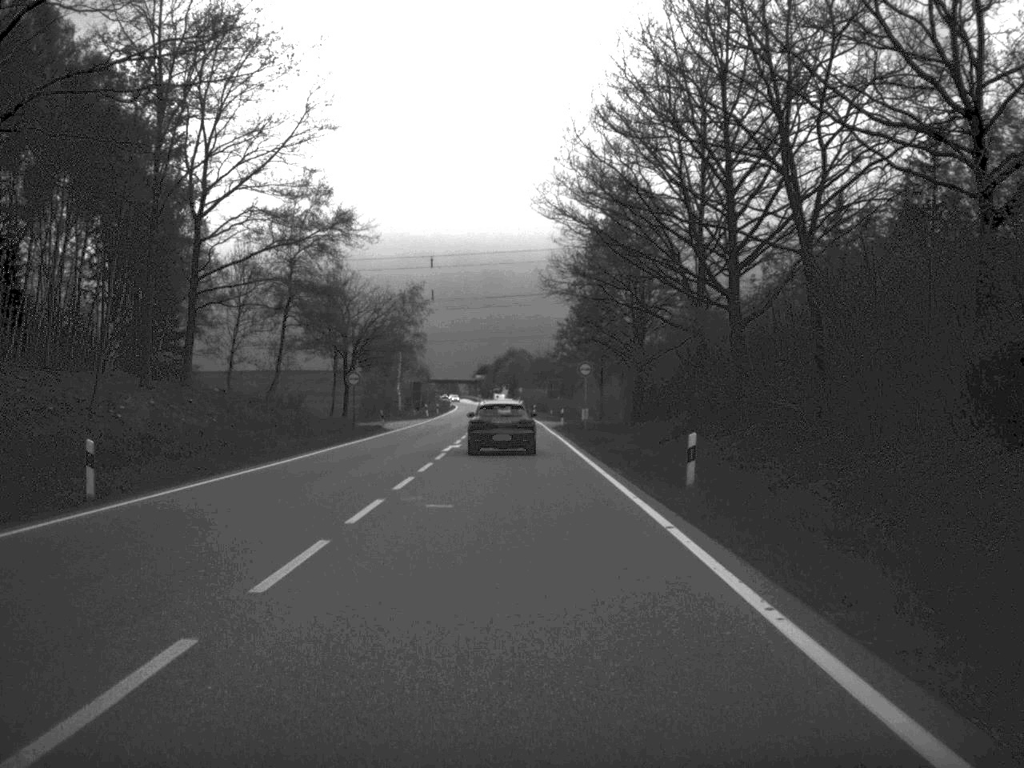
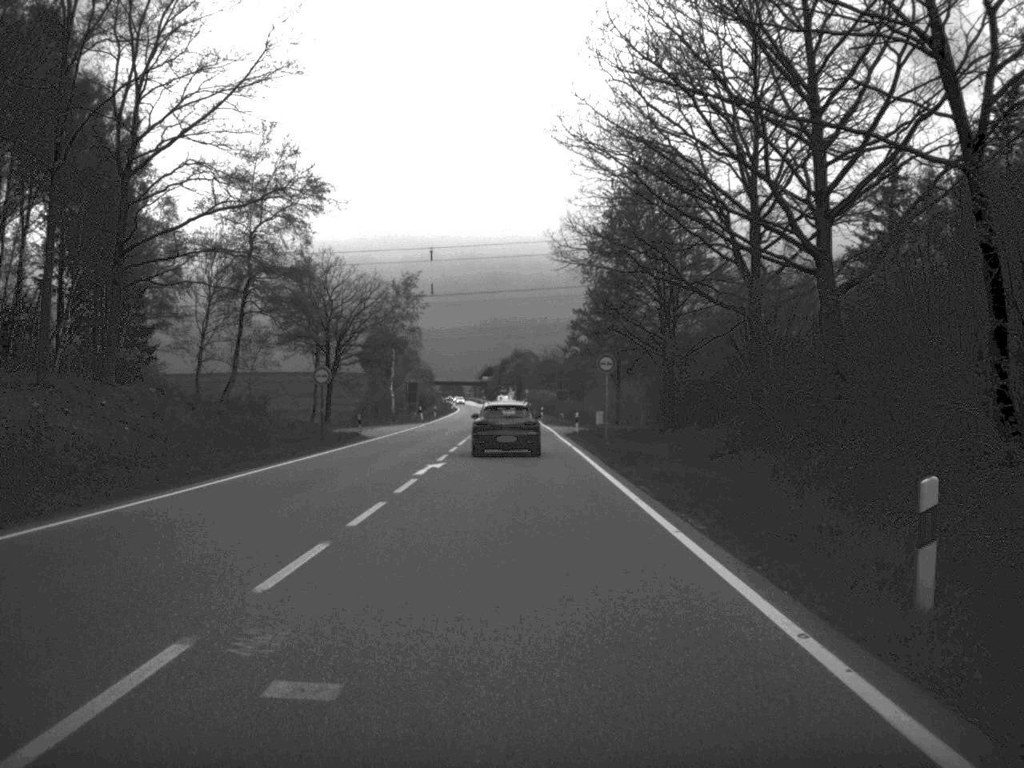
(0.0, +11.9) m; 0°
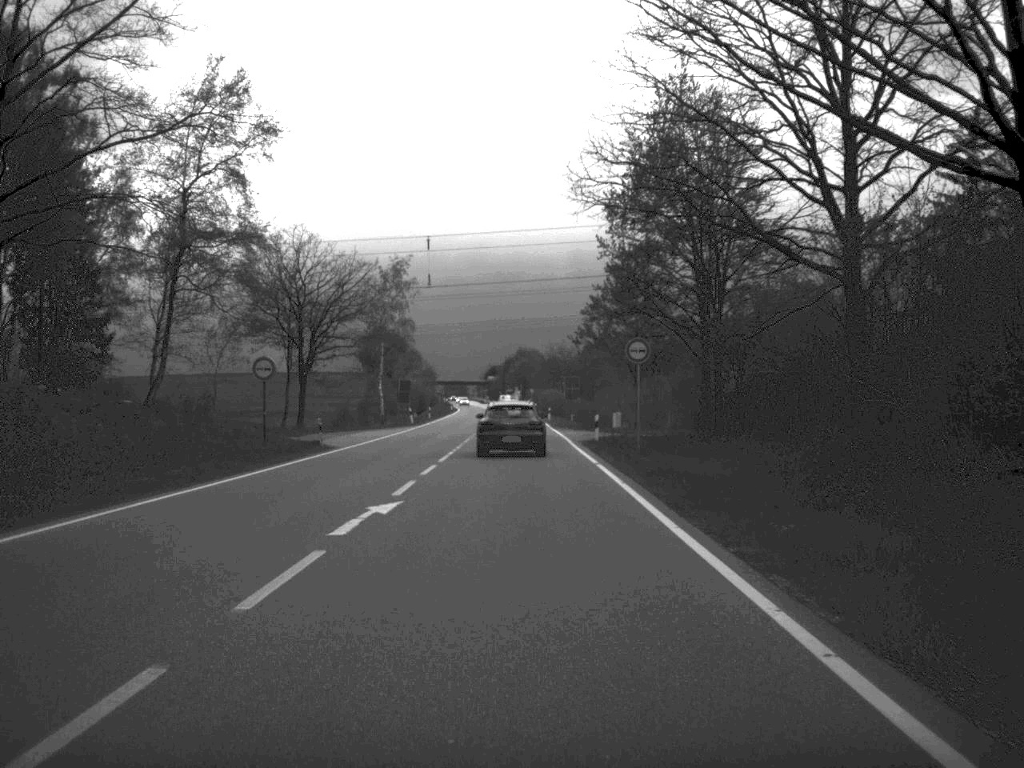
(0.0, +12.5) m; 0°
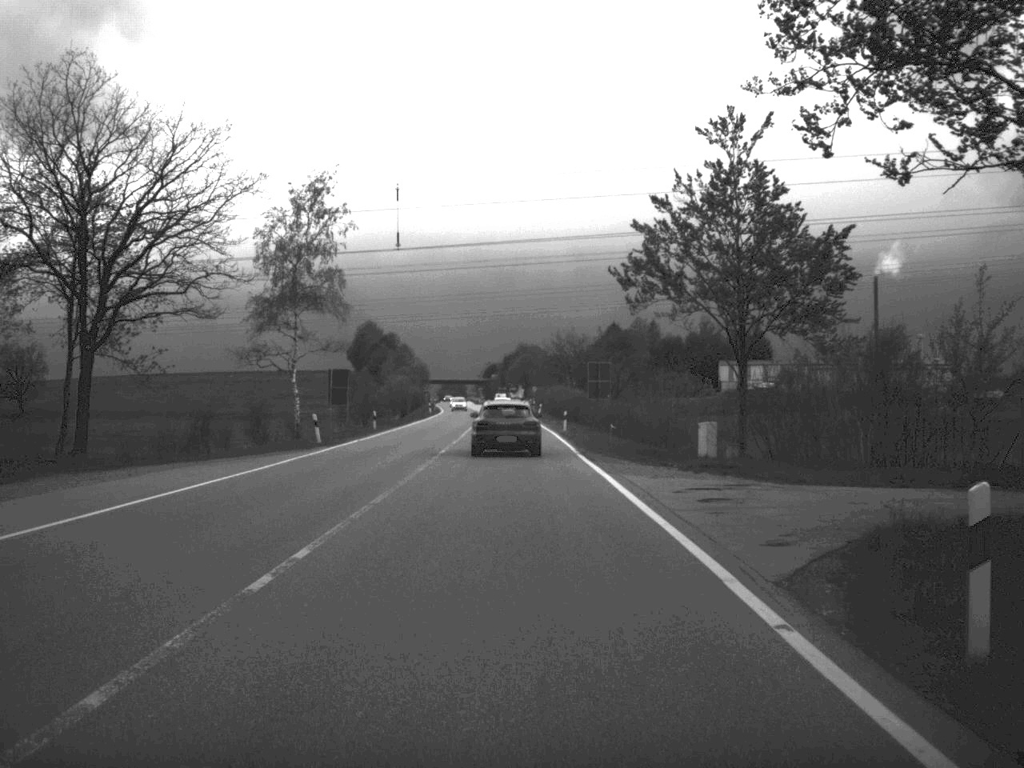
(-0.1, +38.3) m; 0°
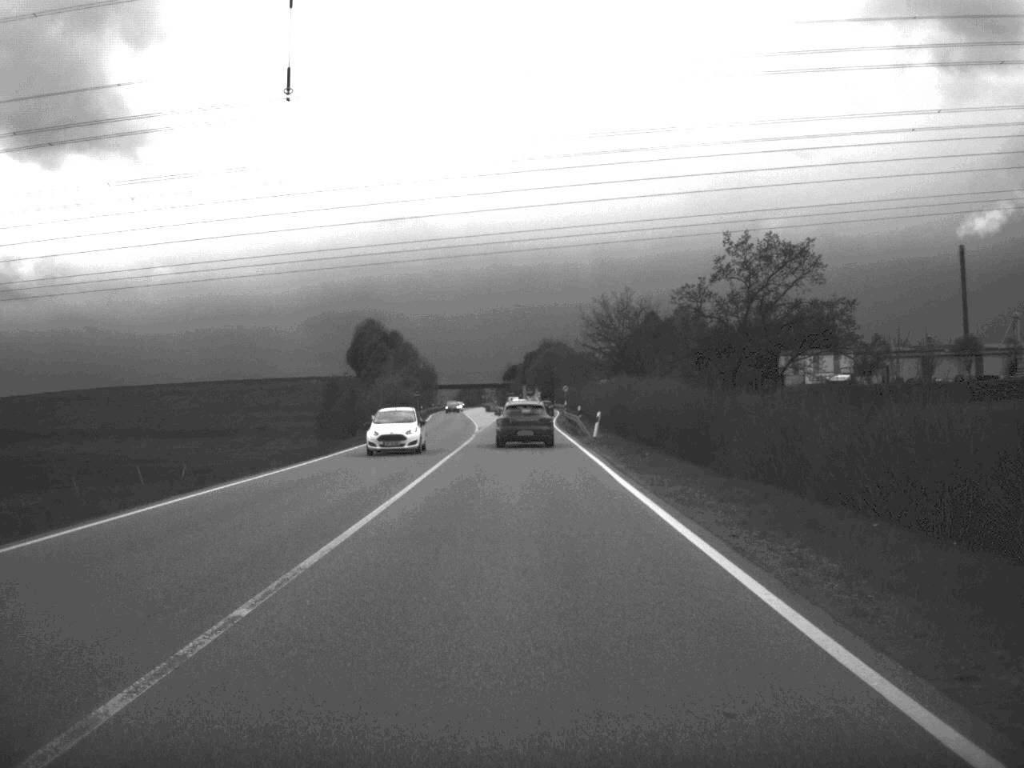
(-0.8, +60.9) m; -1°
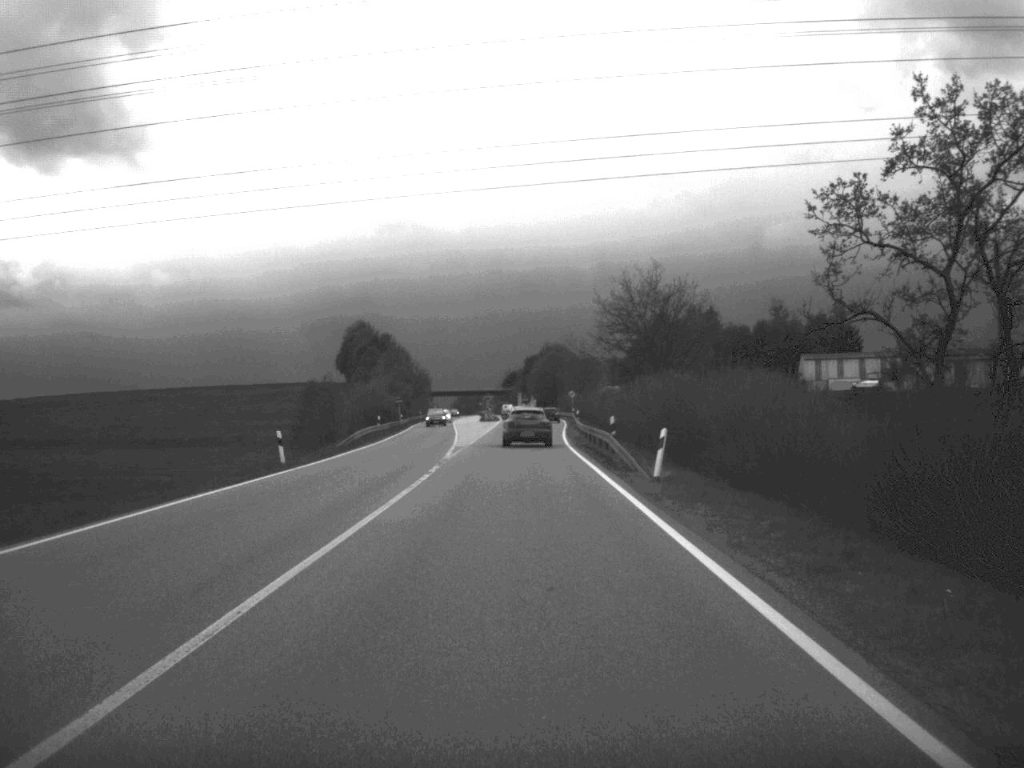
(0.0, +24.1) m; 0°
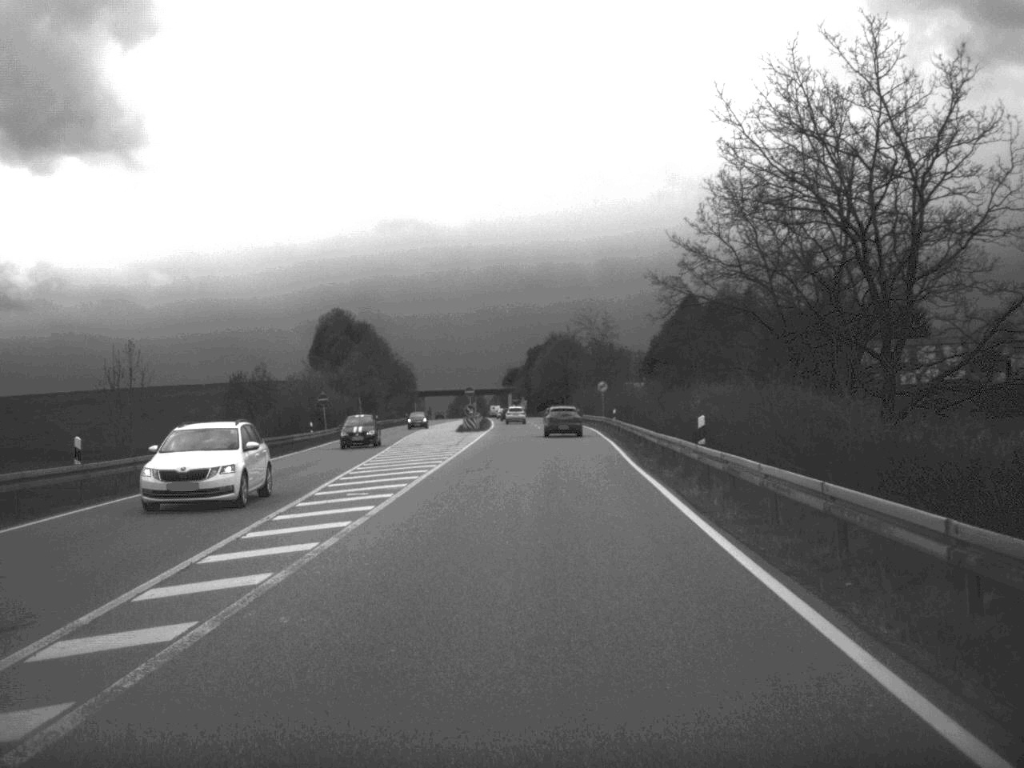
(-0.2, +54.5) m; 0°
